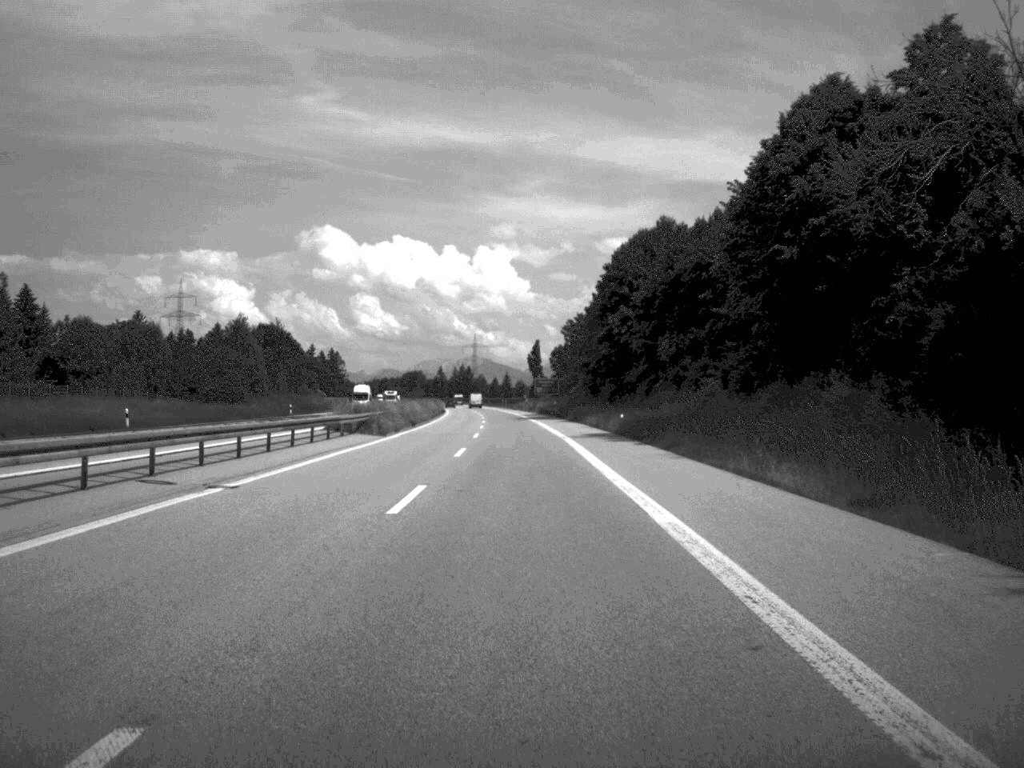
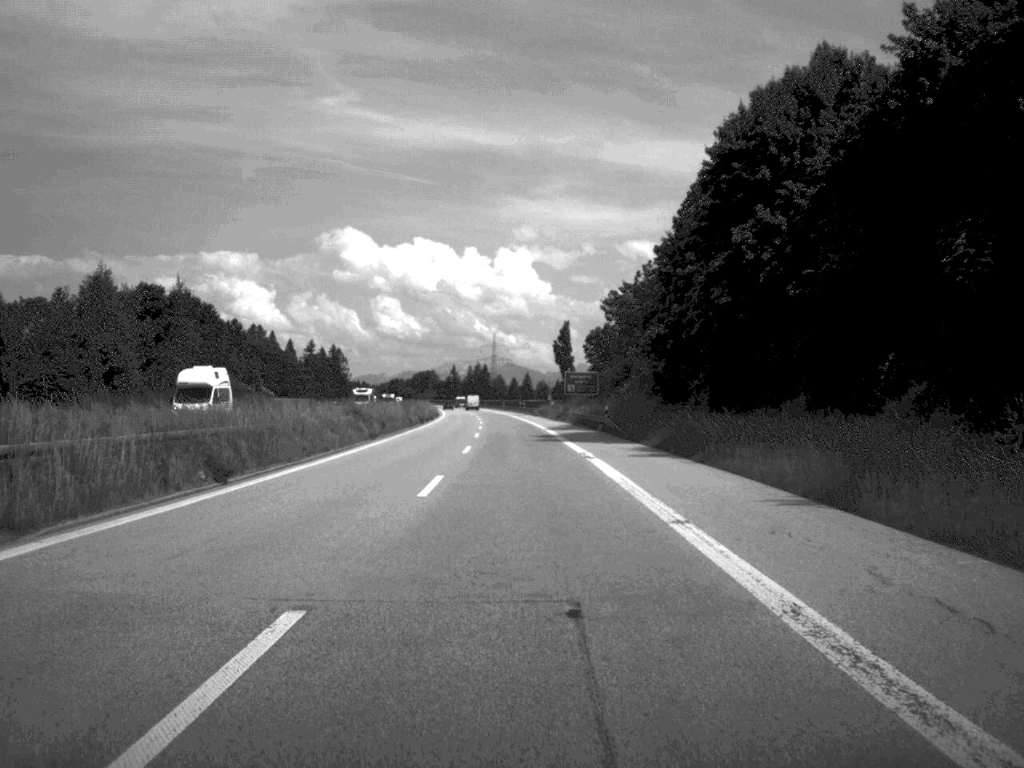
(-0.4, +49.5) m; -1°
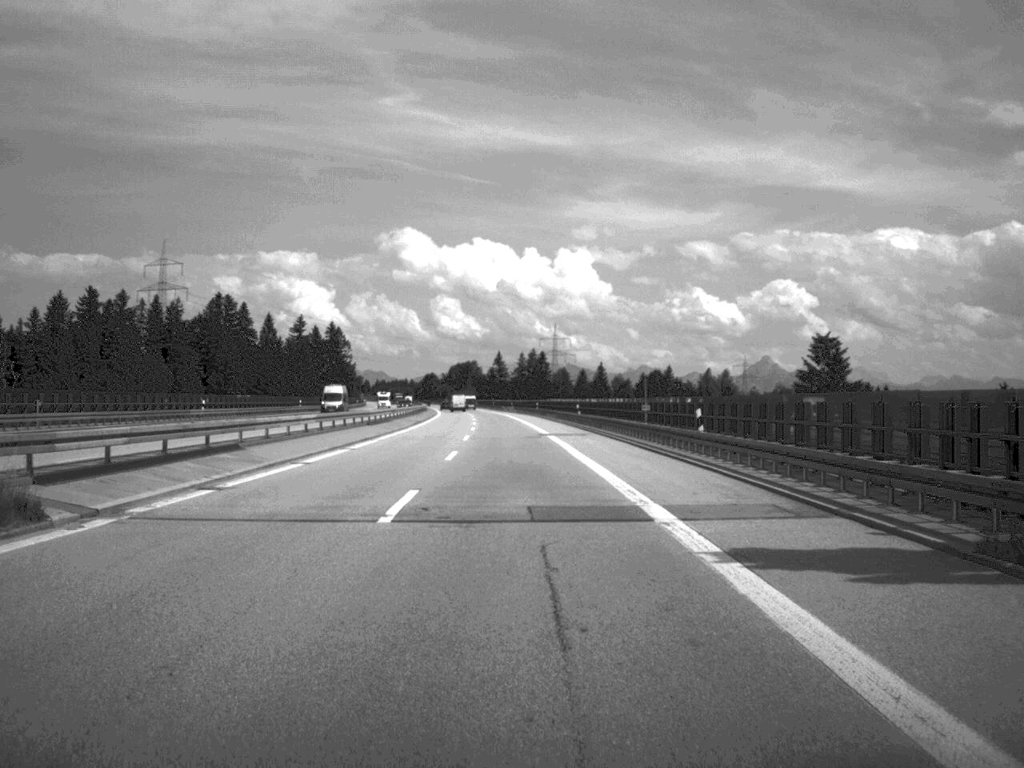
(-3.2, +128.7) m; -3°
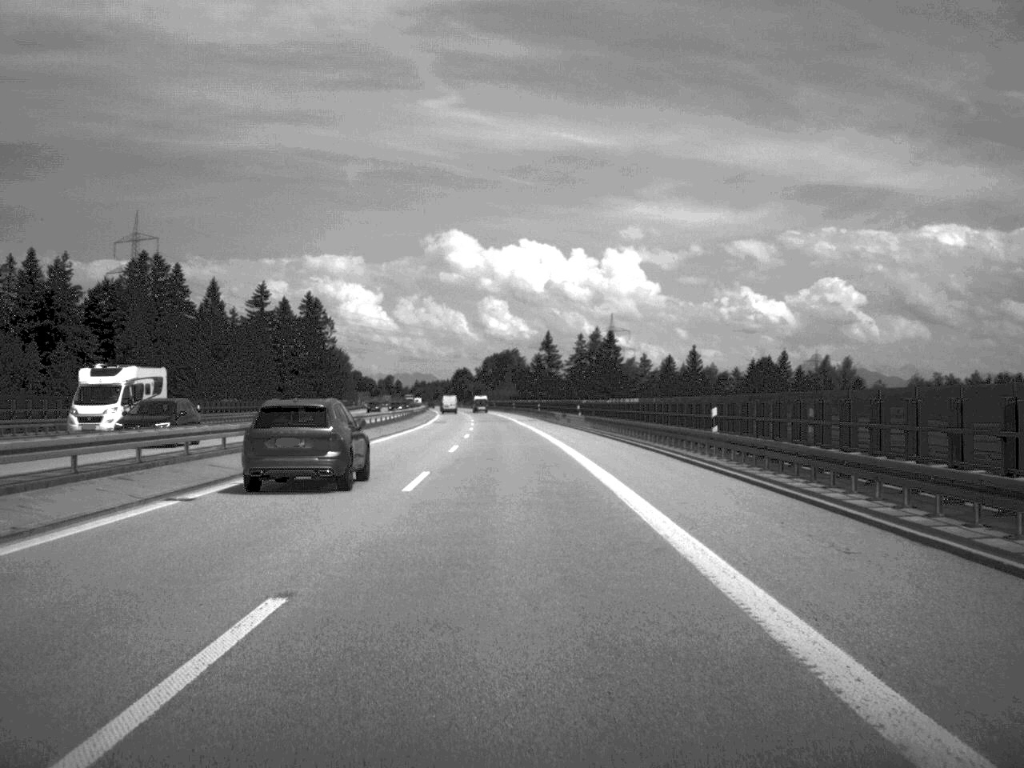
(-2.2, +100.3) m; -2°
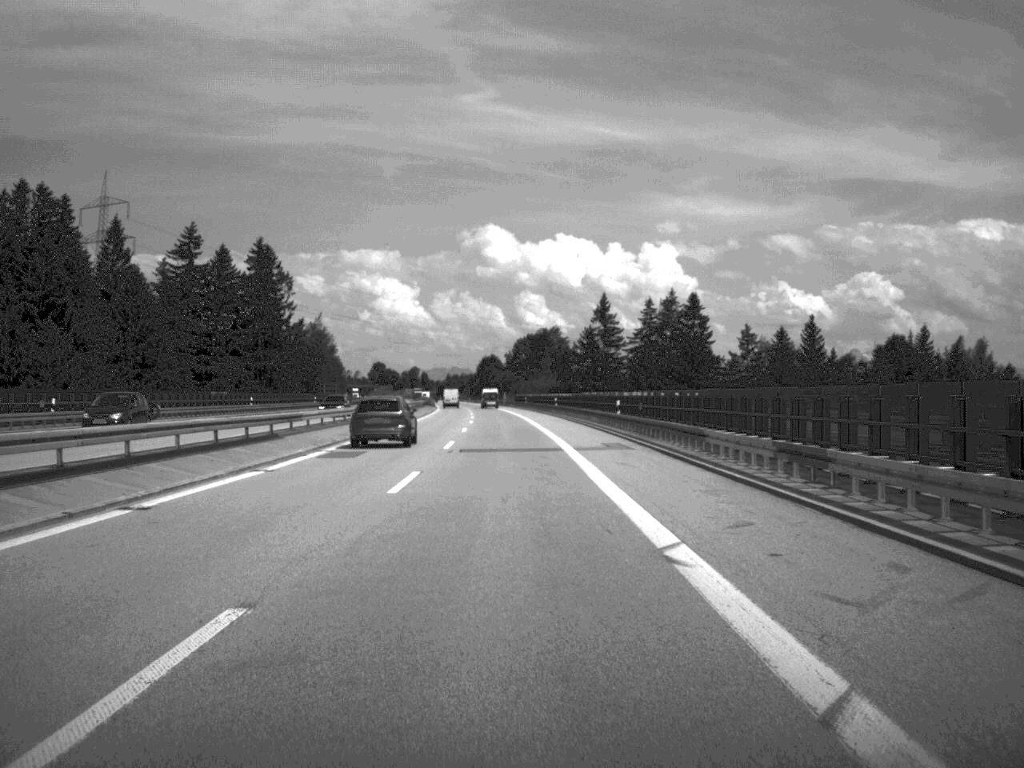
(-1.1, +71.3) m; -2°
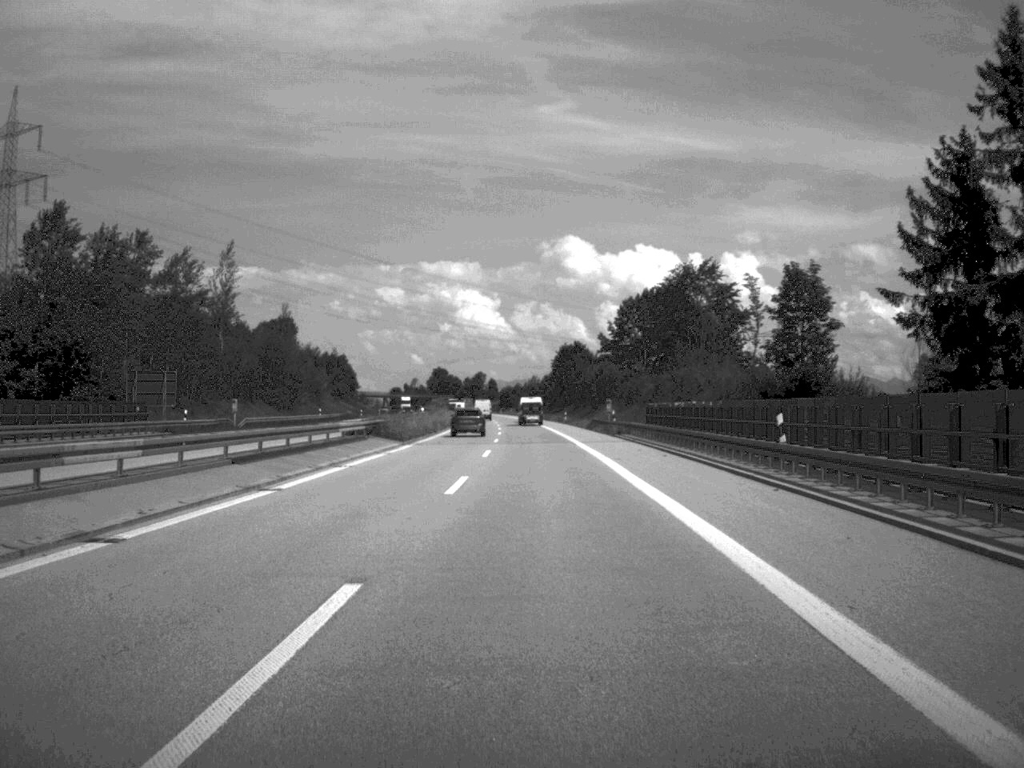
(-3.7, +121.5) m; -4°
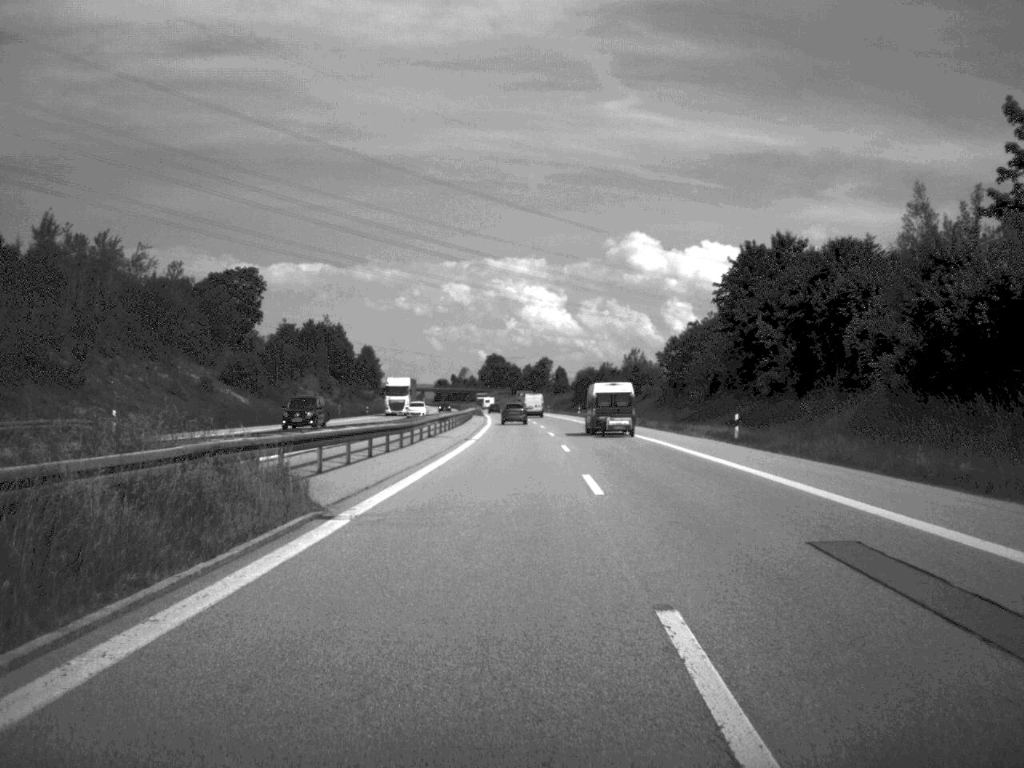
(-3.7, +126.0) m; -3°
